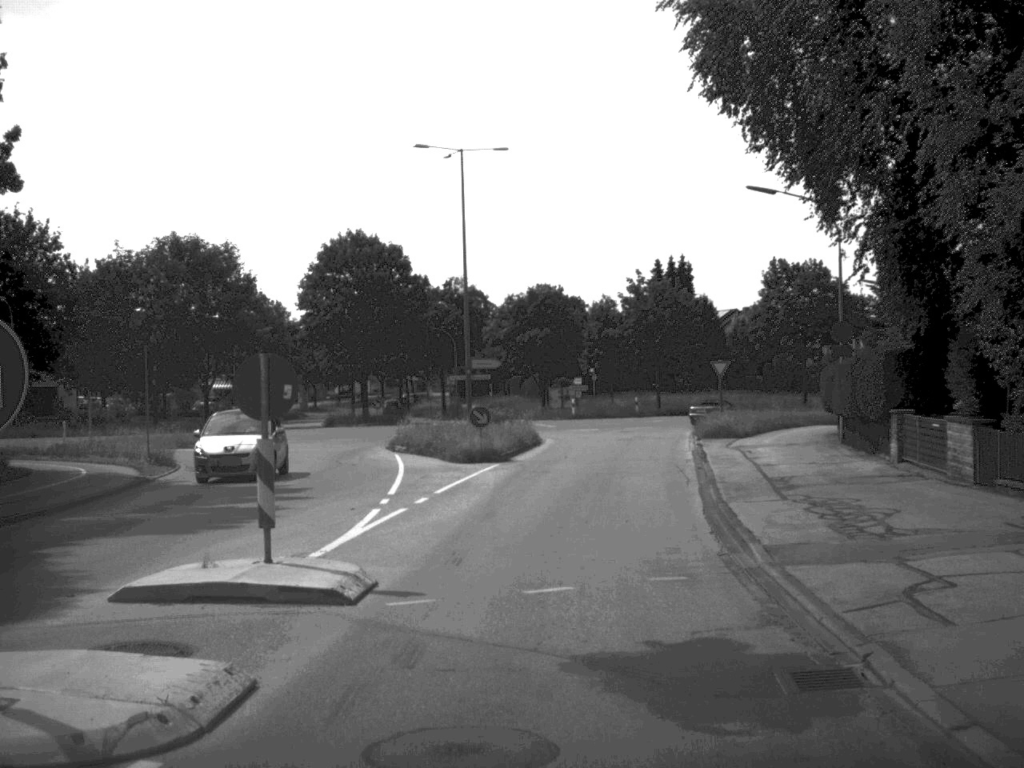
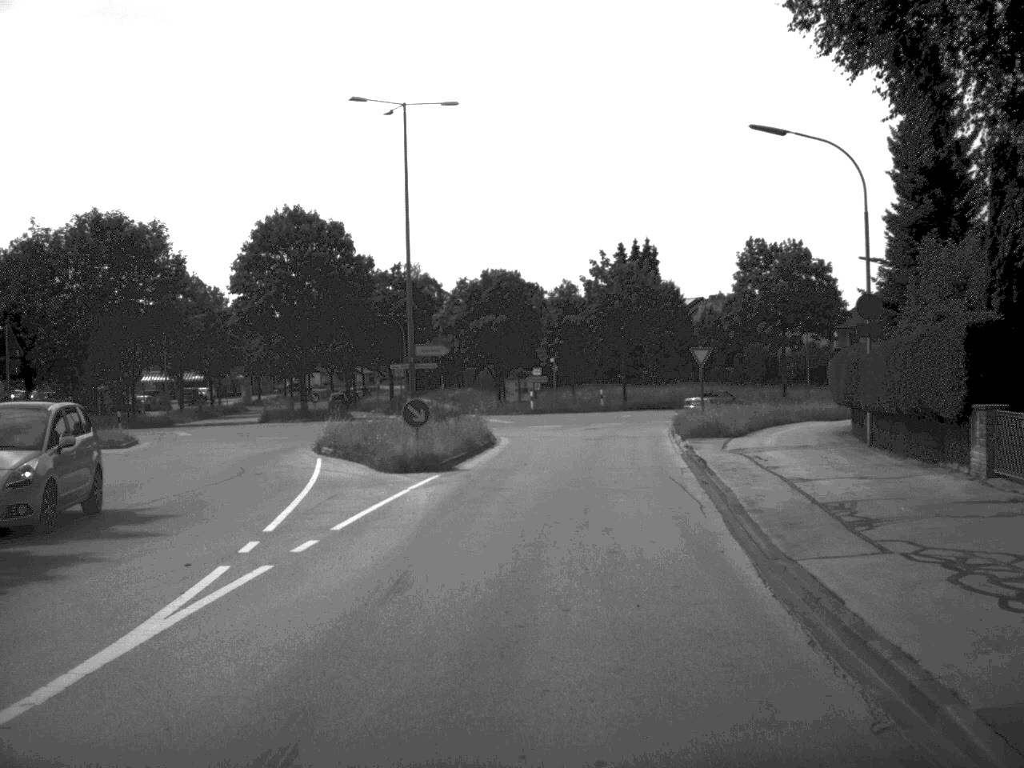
(+0.1, +7.1) m; +2°
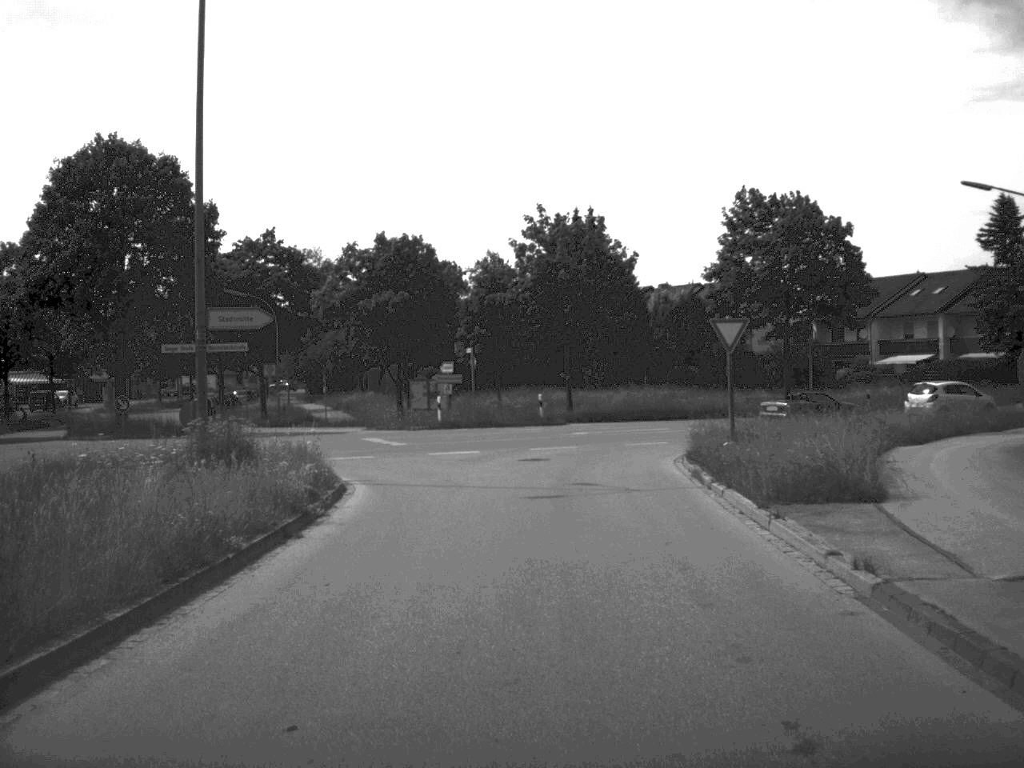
(+0.6, +21.3) m; +3°
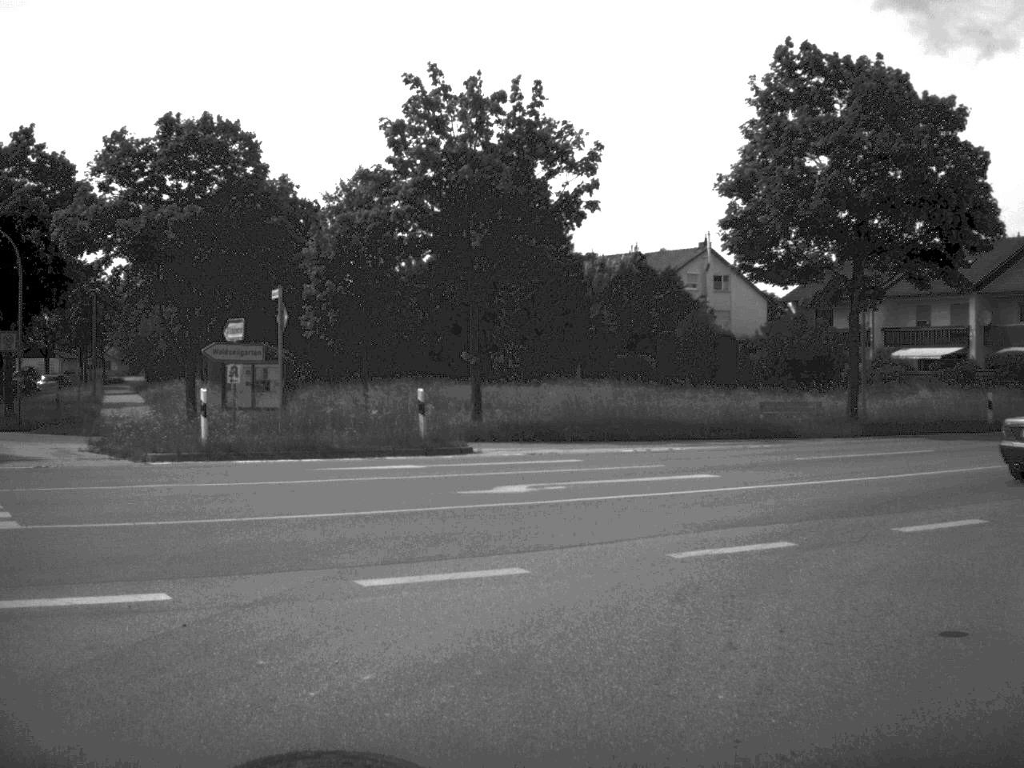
(+0.4, +24.7) m; +5°
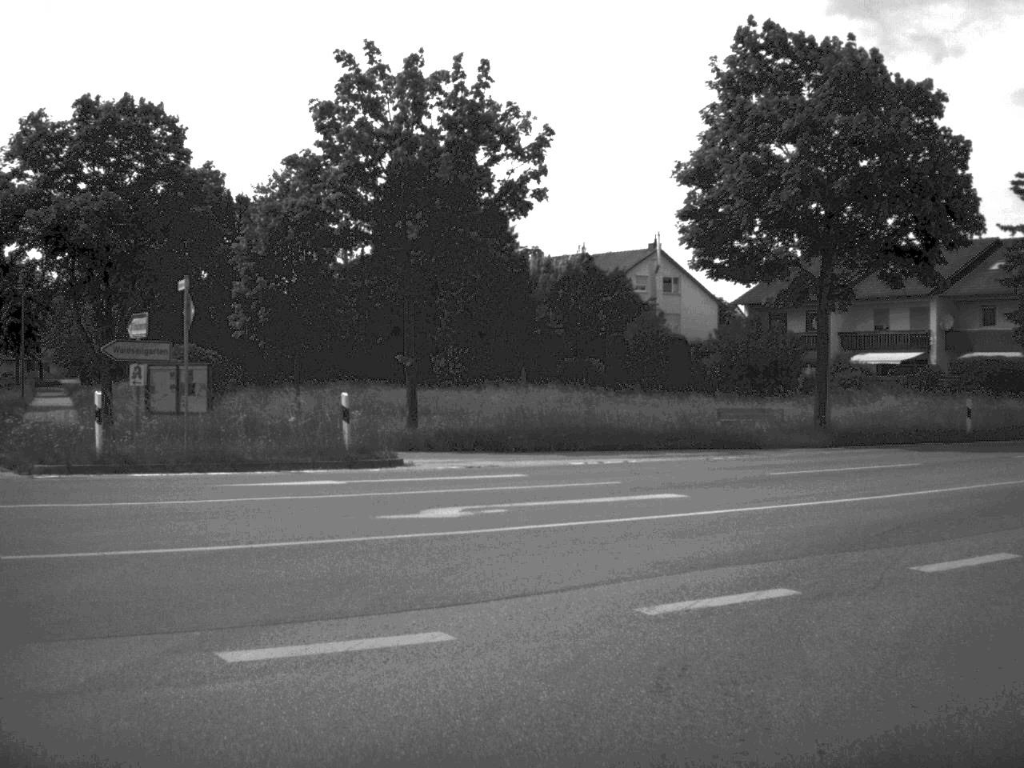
(+0.1, +2.6) m; +2°
